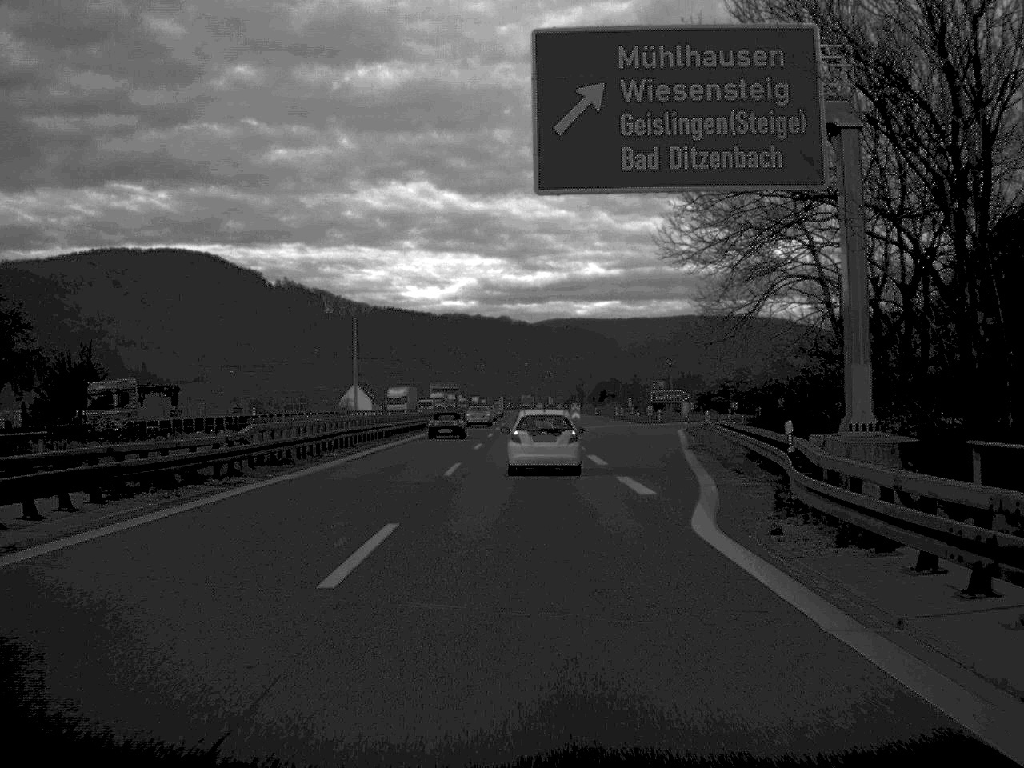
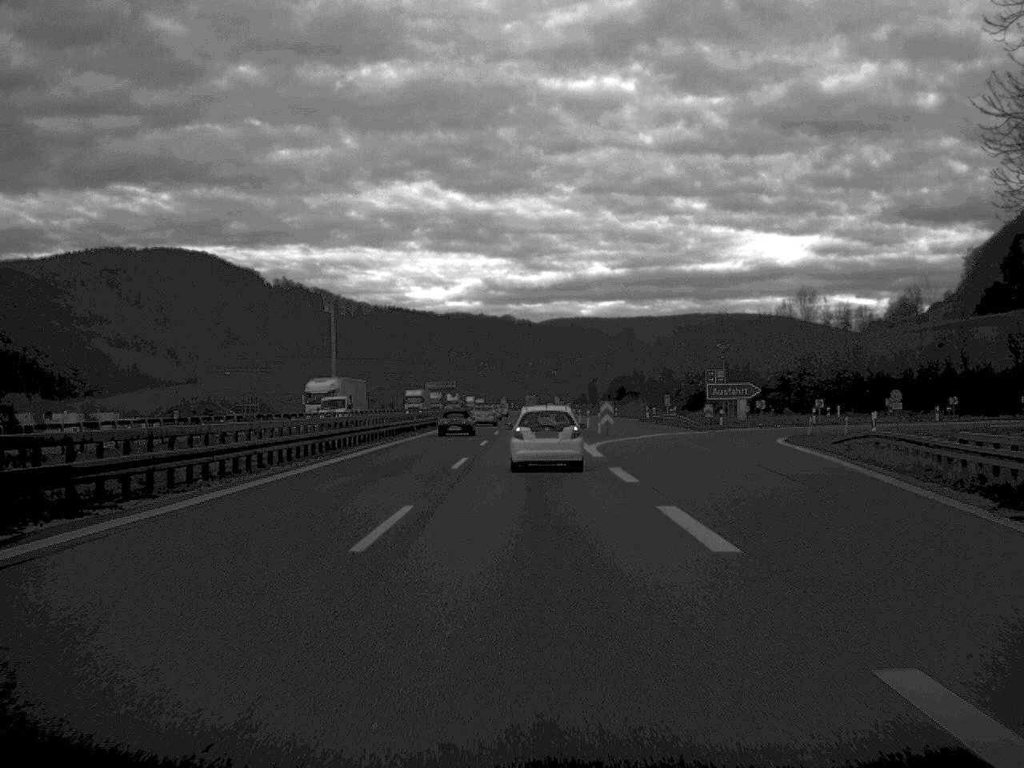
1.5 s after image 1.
(0.0, +33.6) m; 0°
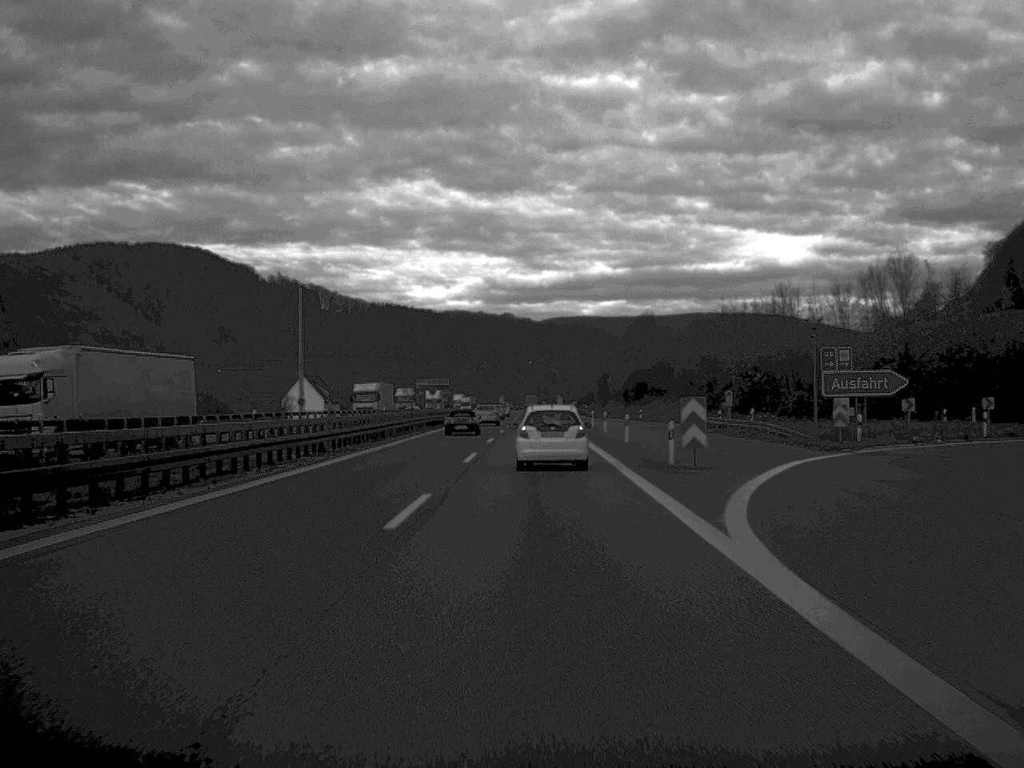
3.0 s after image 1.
(0.0, +33.1) m; 0°
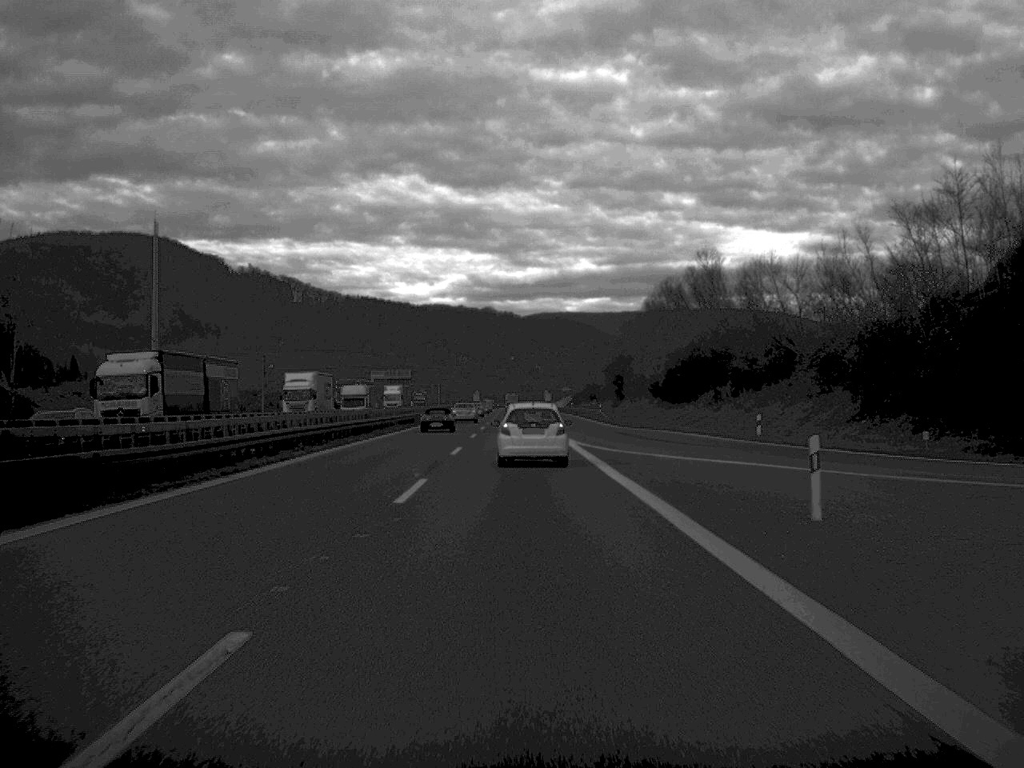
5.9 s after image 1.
(+0.4, +67.6) m; +1°
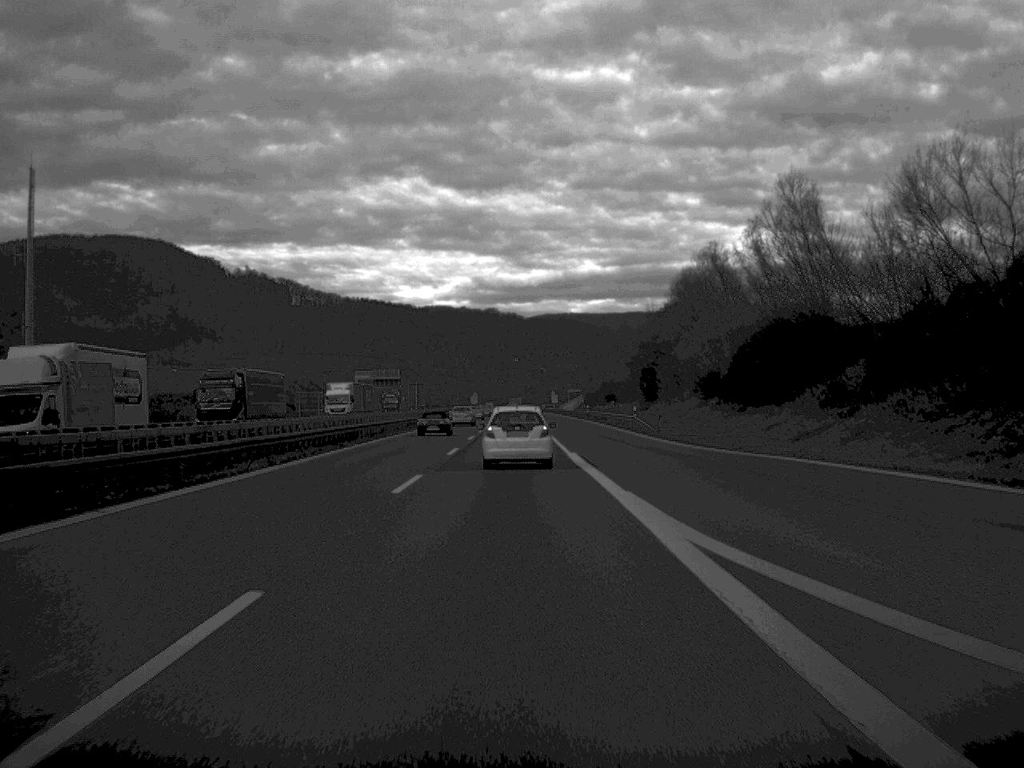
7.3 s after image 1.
(0.0, +32.3) m; 0°
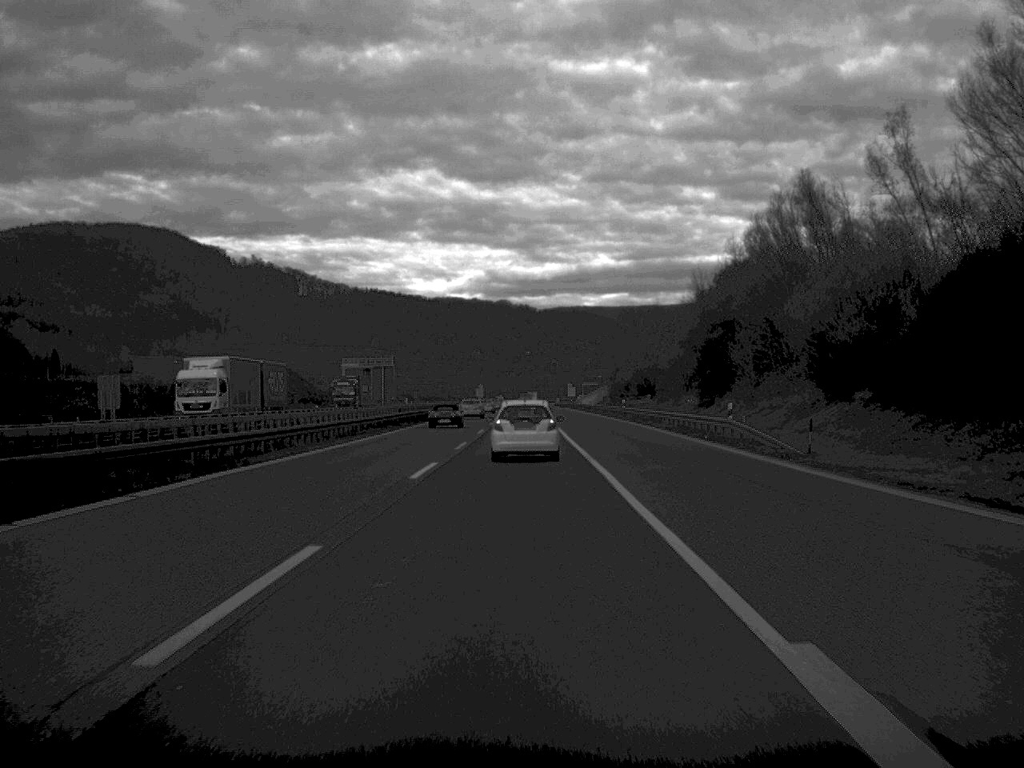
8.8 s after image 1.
(-0.2, +33.8) m; -1°
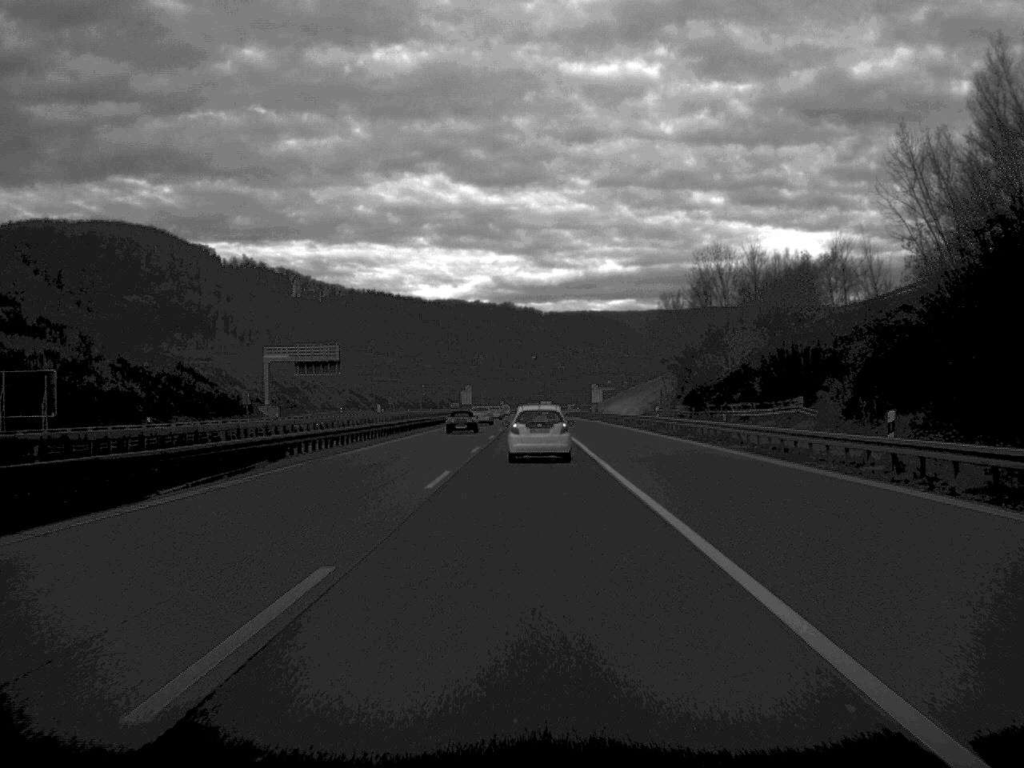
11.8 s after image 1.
(-0.2, +69.1) m; 0°
